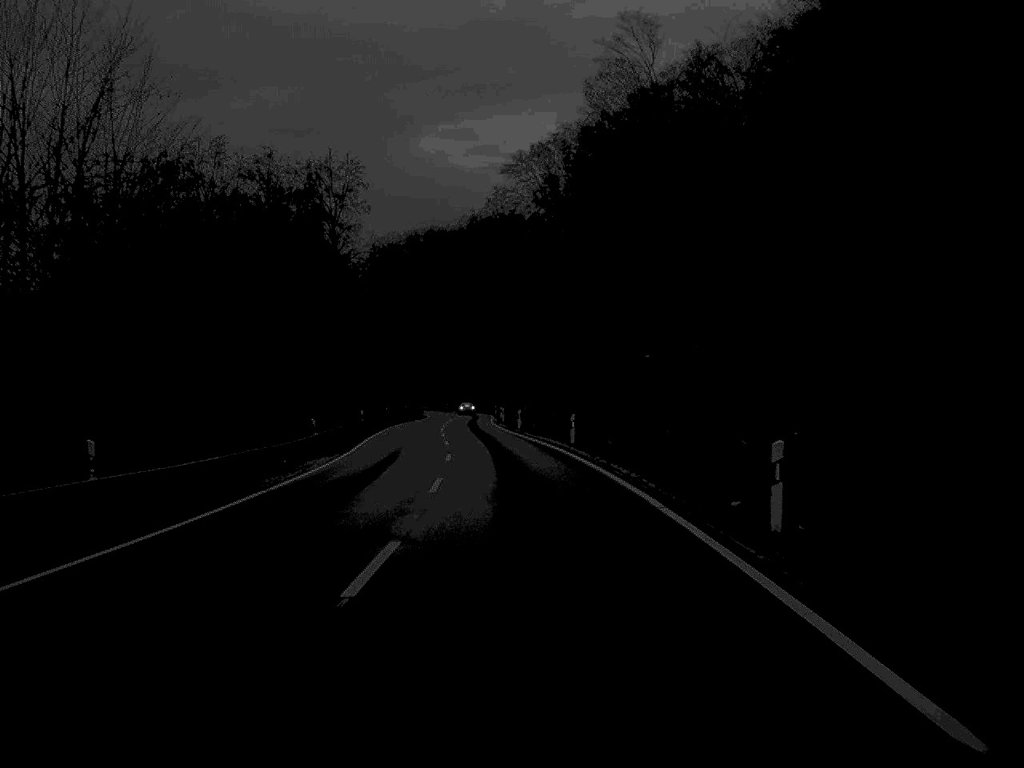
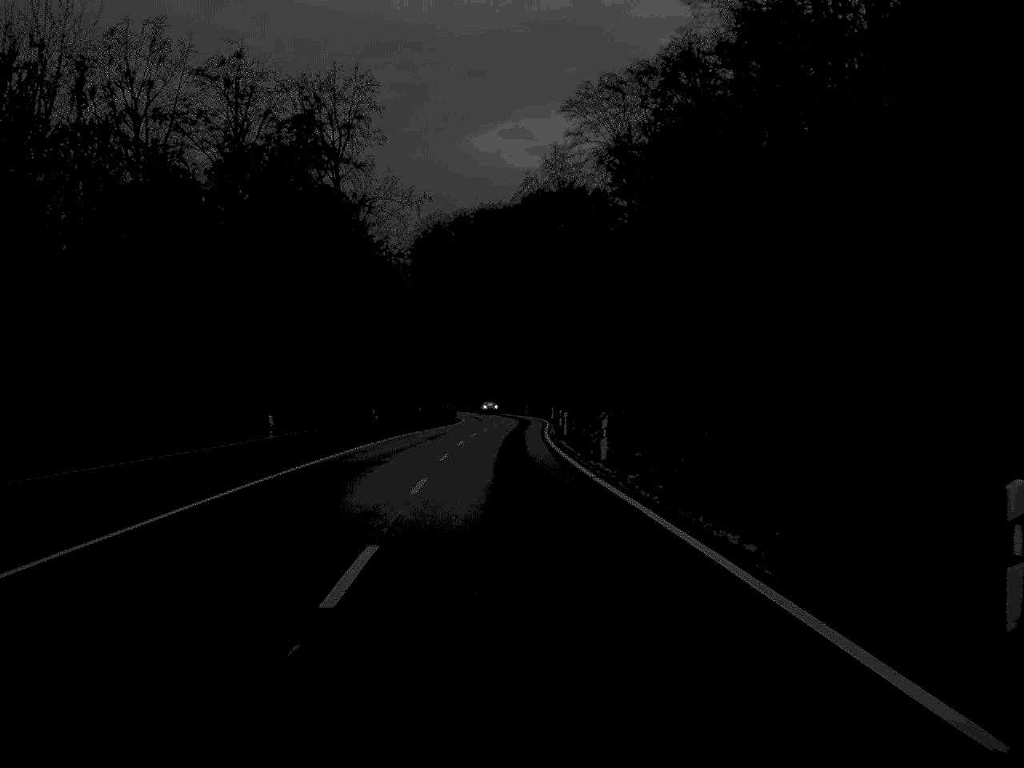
(-0.9, +36.6) m; -2°
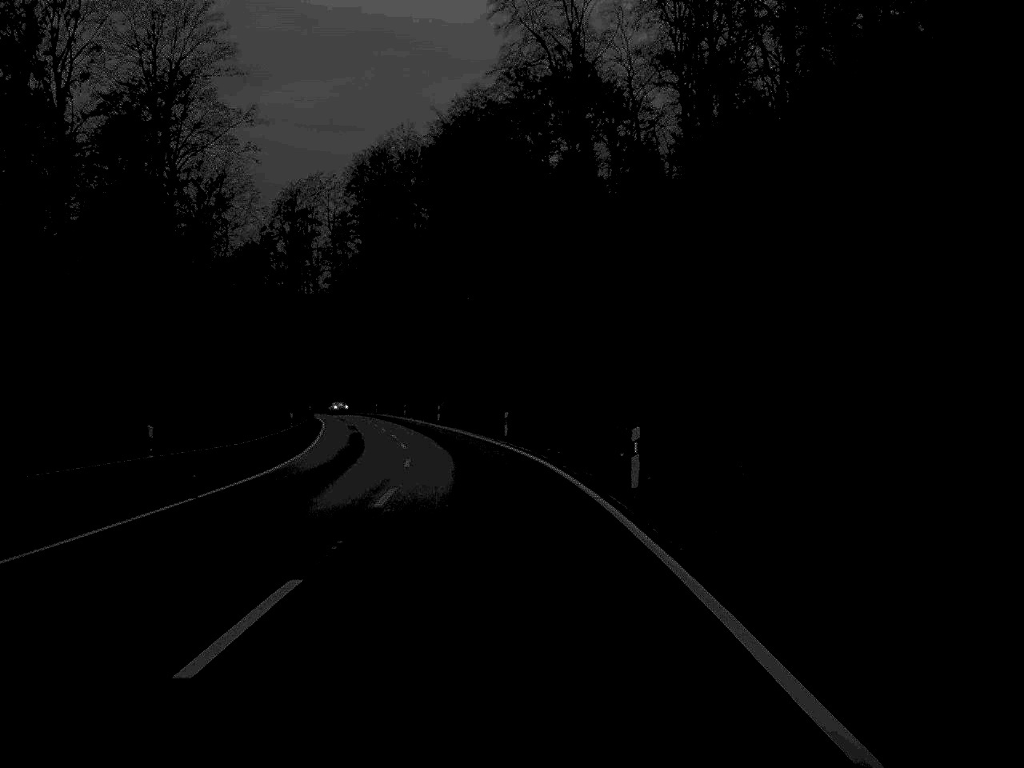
(+0.3, +86.1) m; +1°
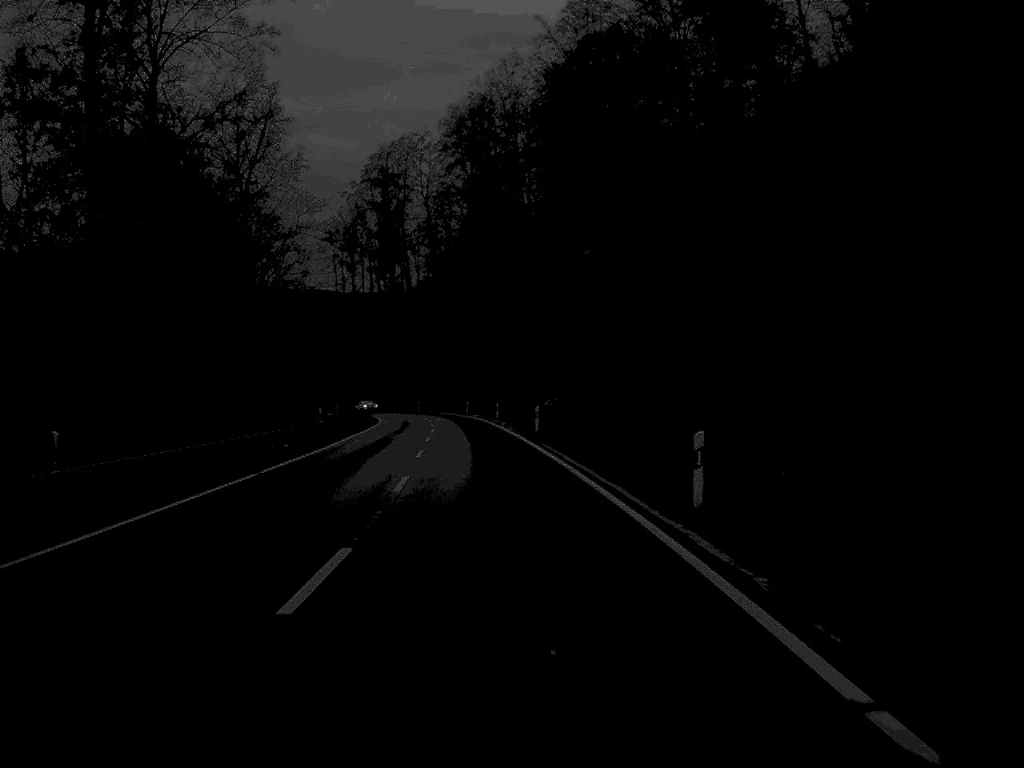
(-1.5, +33.8) m; -6°
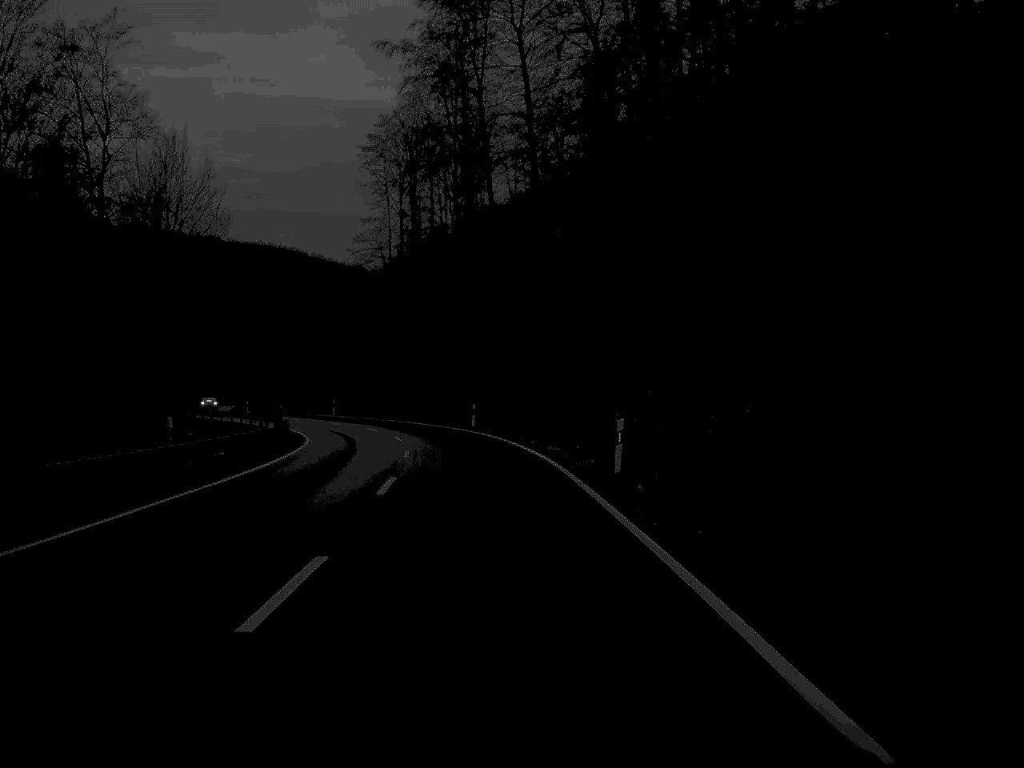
(-4.2, +84.3) m; -5°
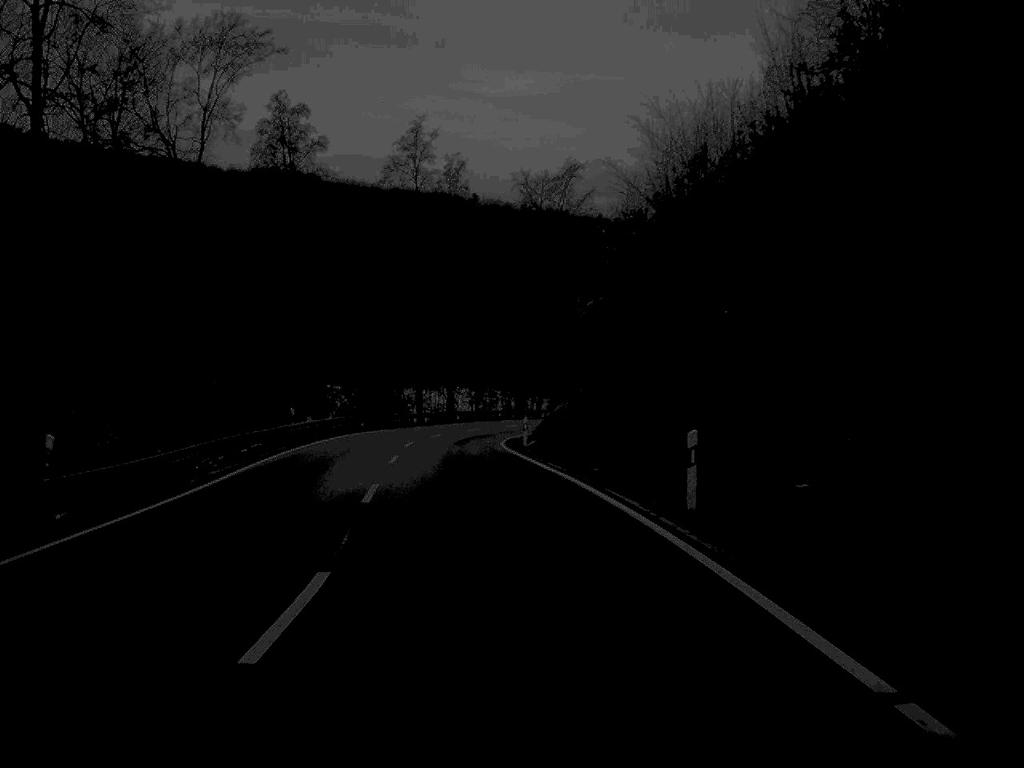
(-9.9, +71.6) m; -20°
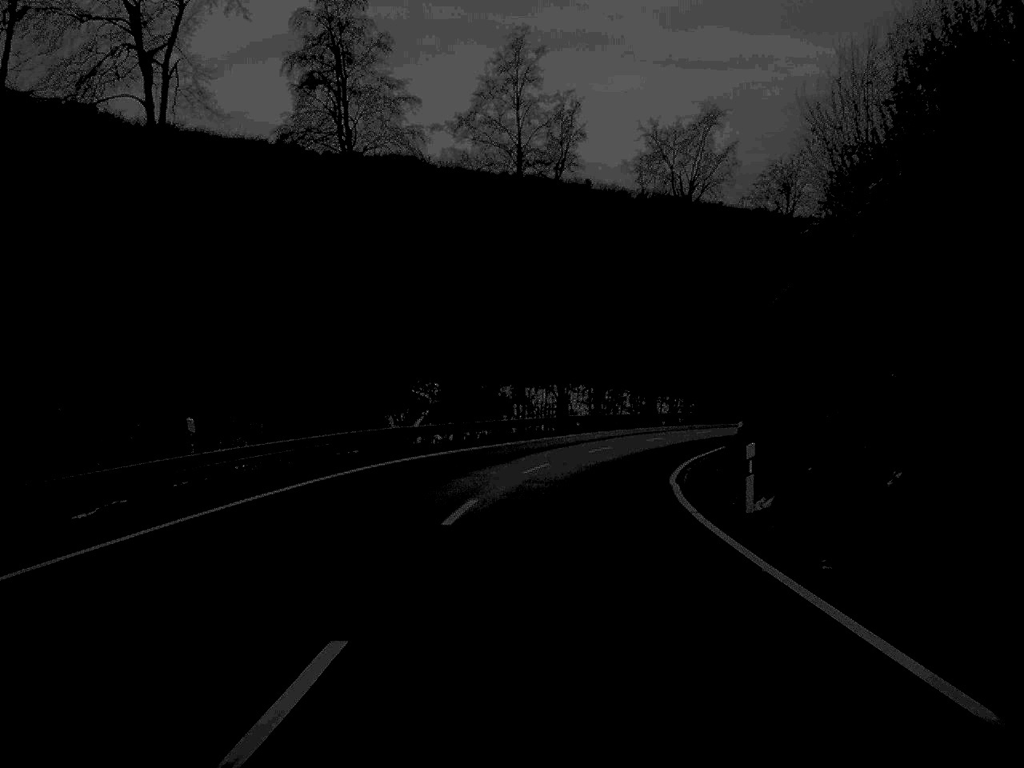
(-1.5, +27.3) m; -4°
